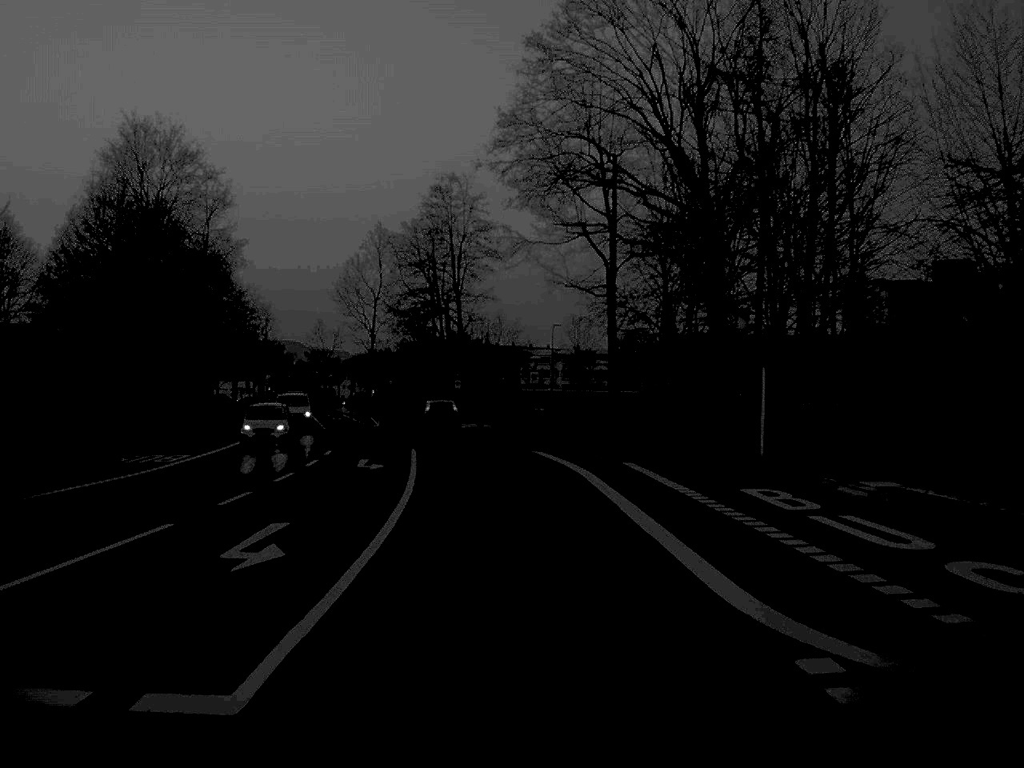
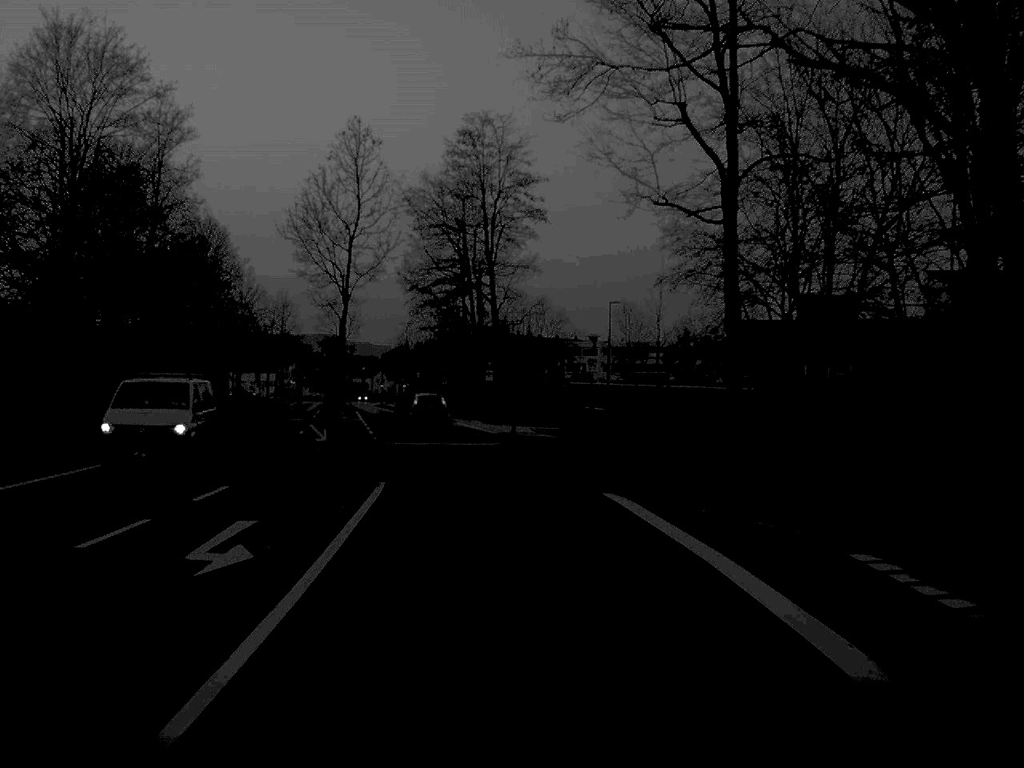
(-0.3, +18.9) m; -2°
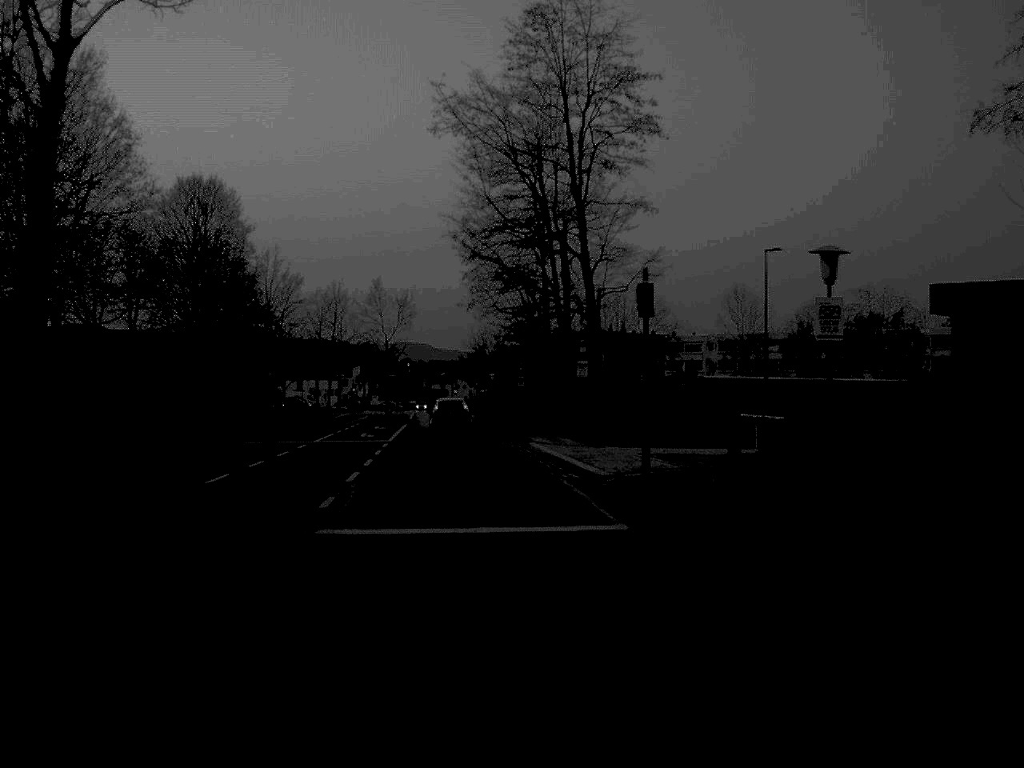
(-0.8, +25.4) m; -4°
